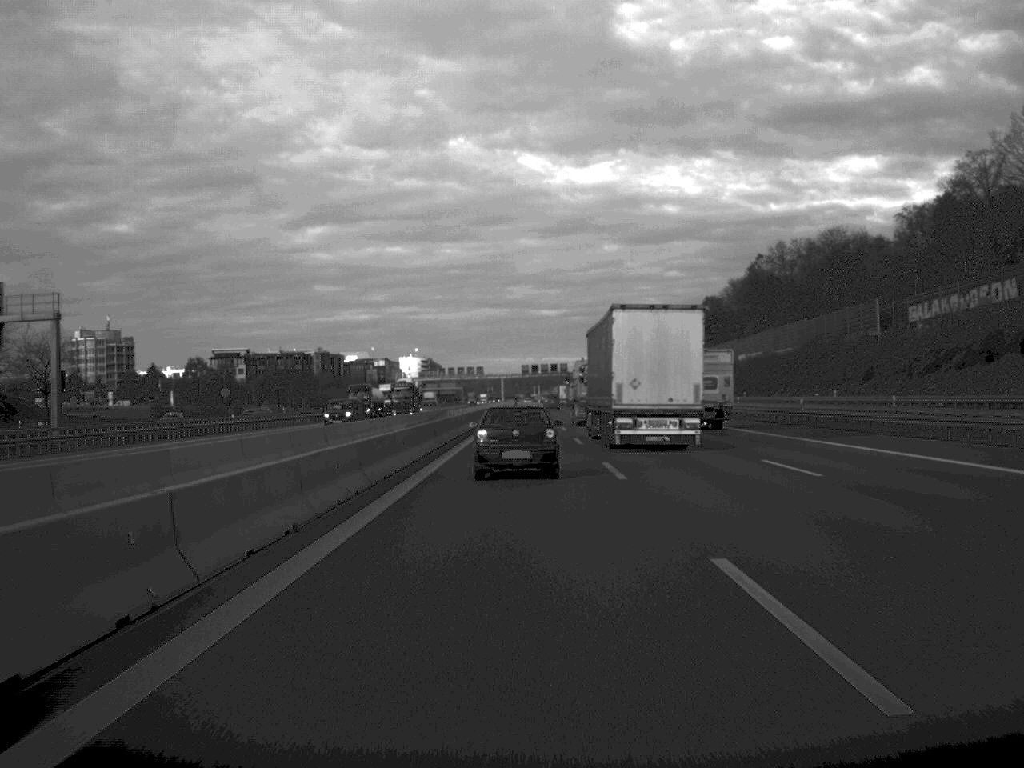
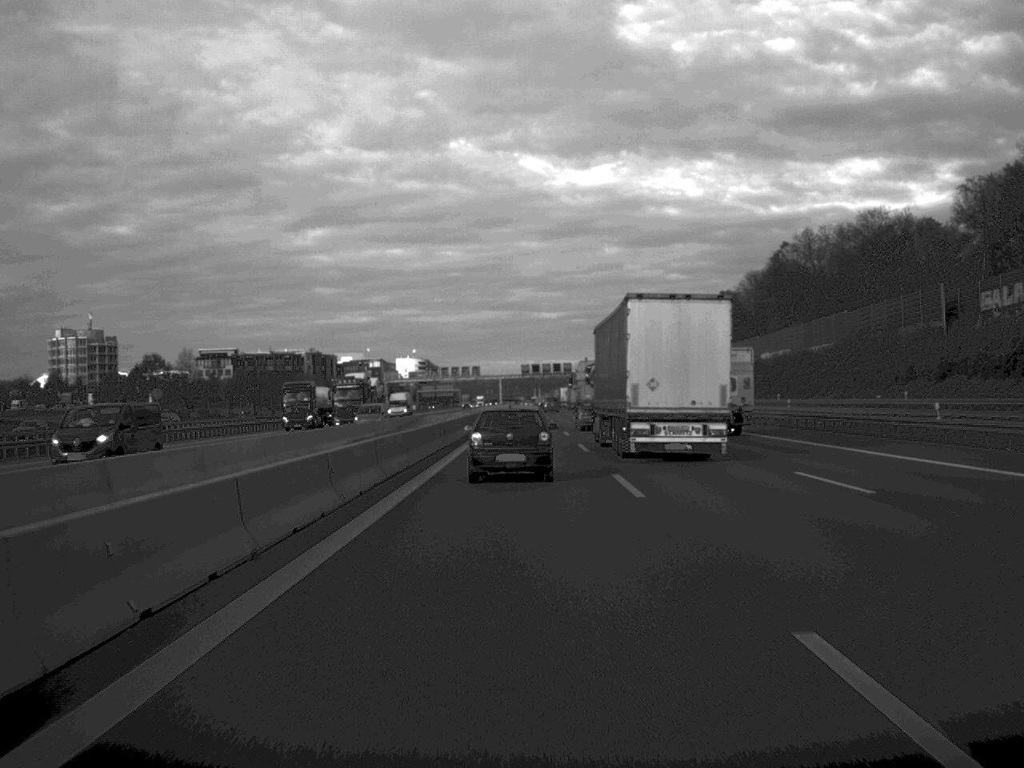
(0.0, +21.6) m; 0°
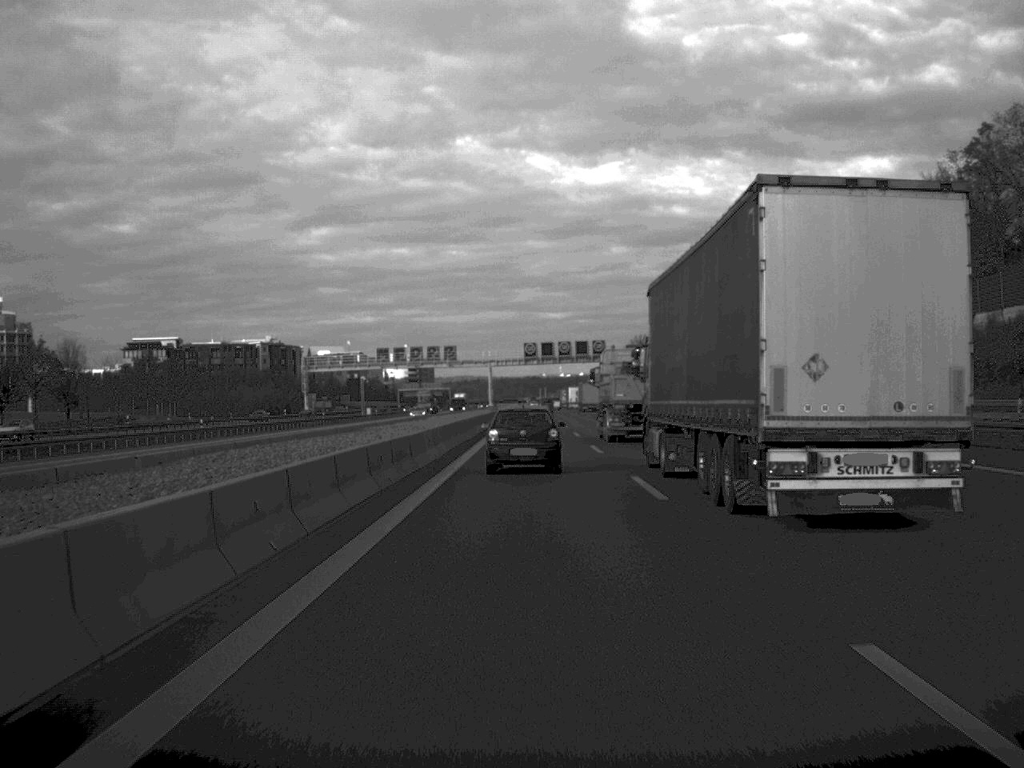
(-0.2, +89.4) m; 0°
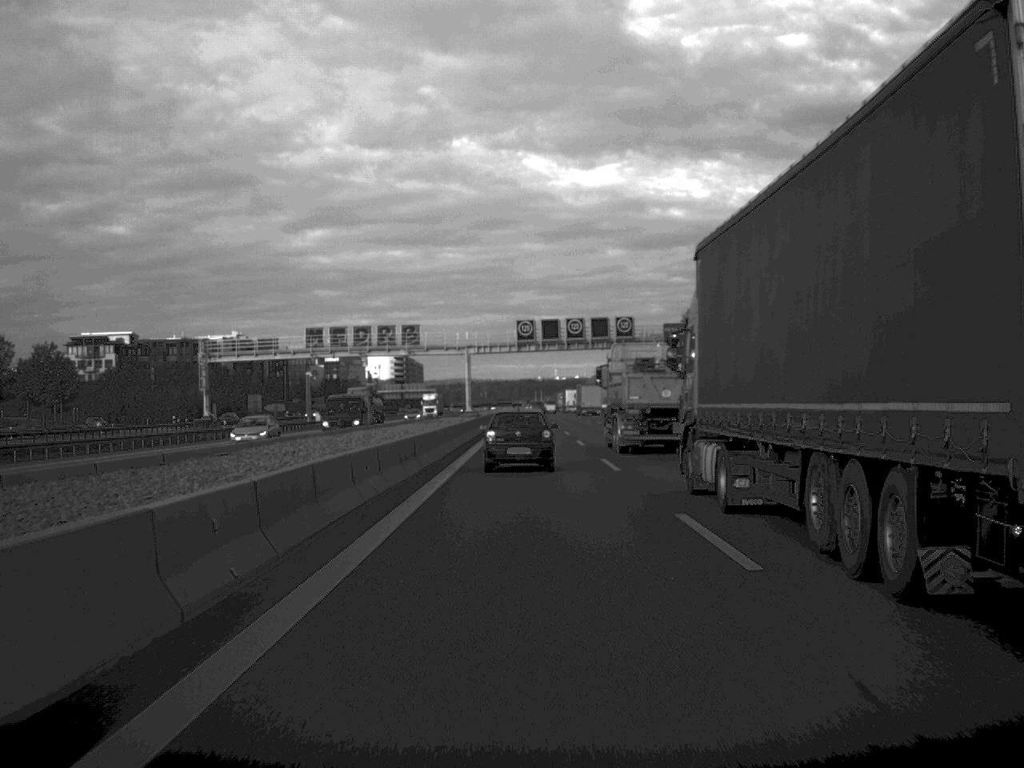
(+0.1, +43.8) m; 0°
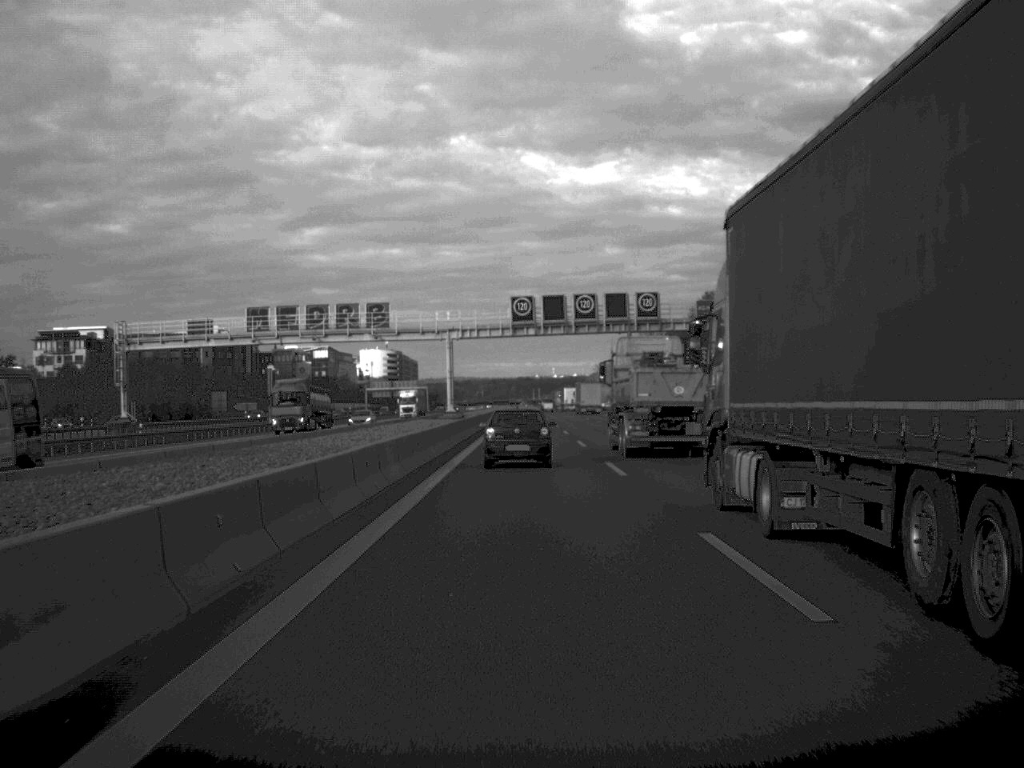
(0.0, +20.9) m; 0°
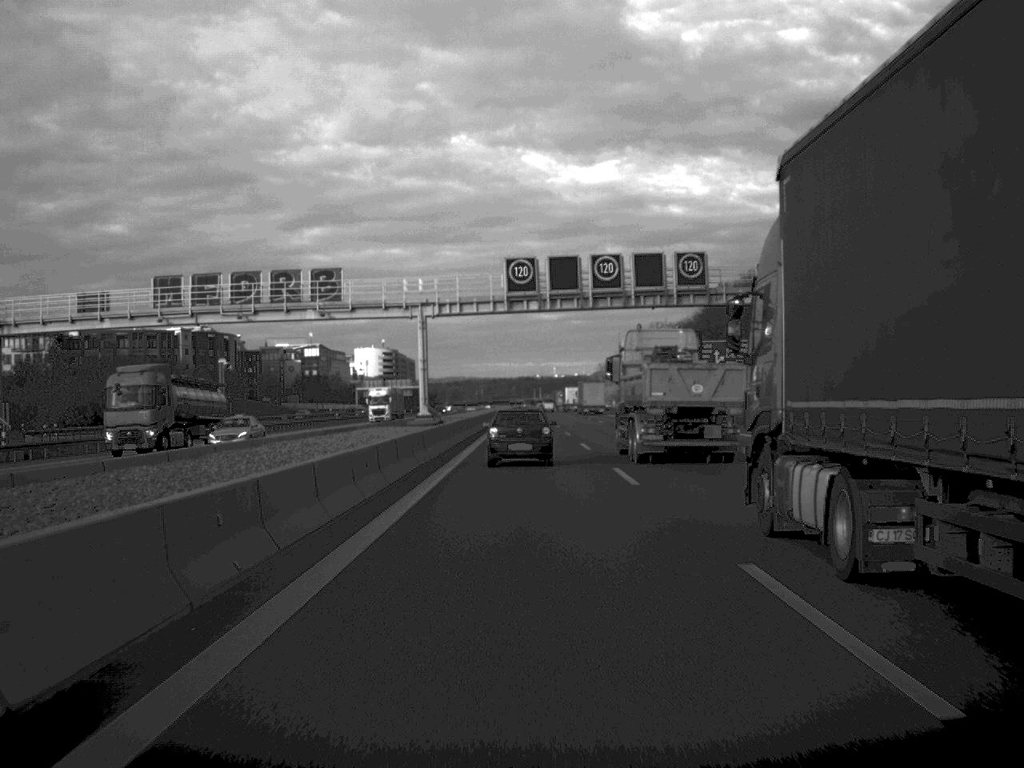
(0.0, +21.0) m; 0°
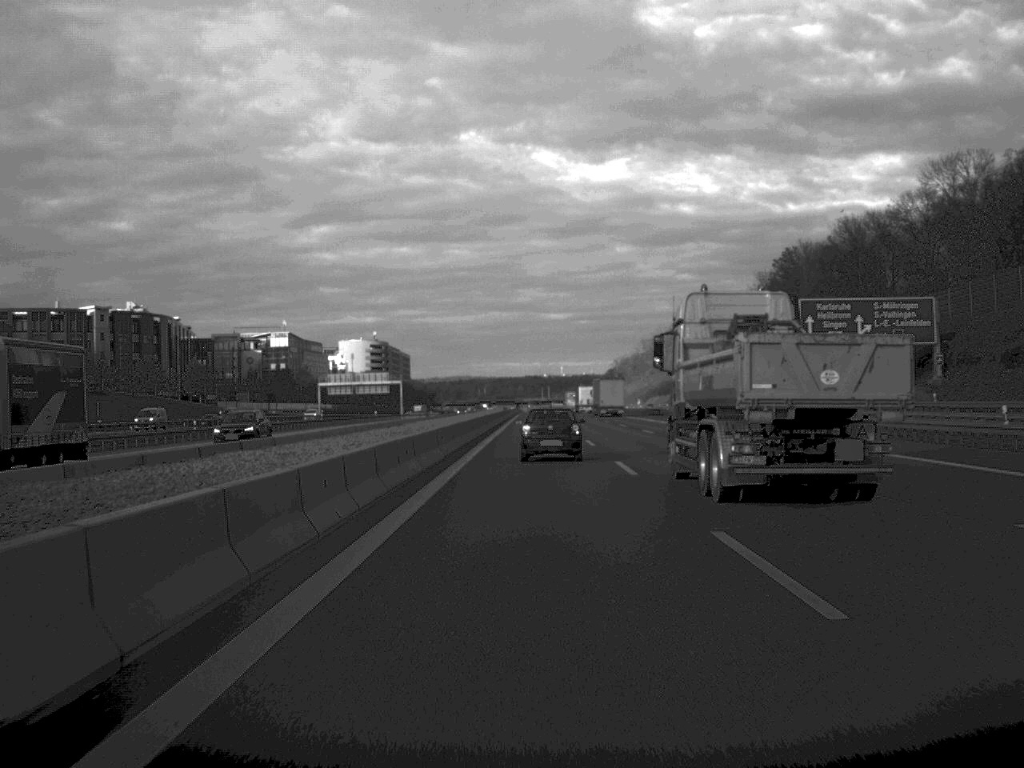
(-0.2, +68.3) m; 0°
